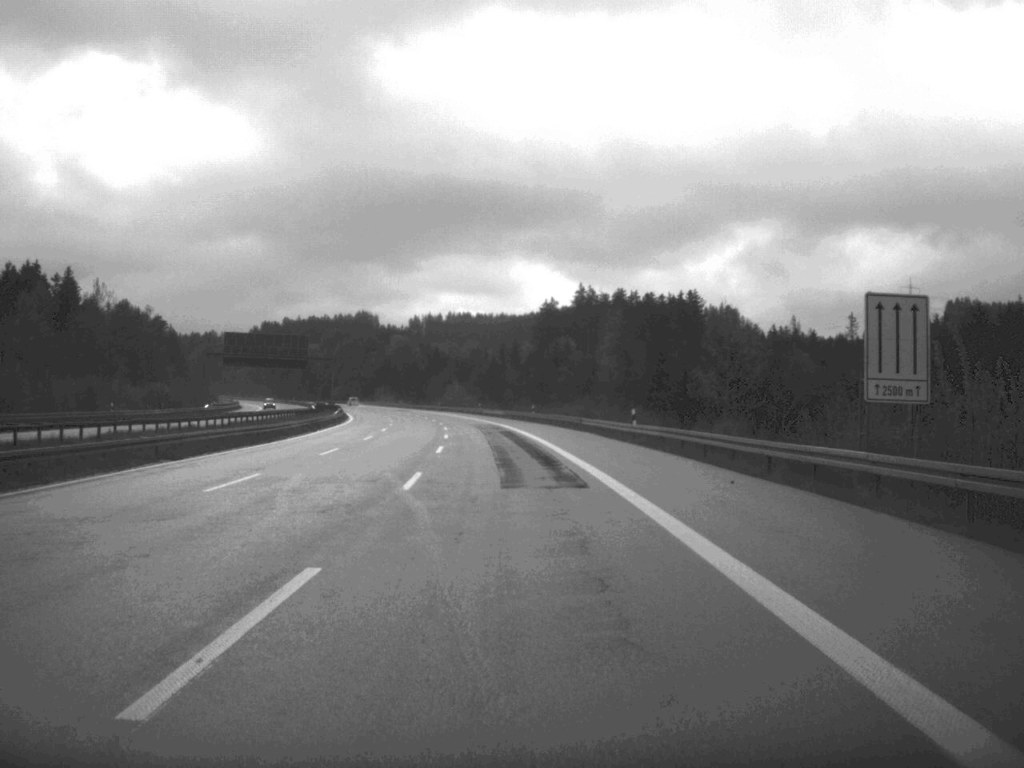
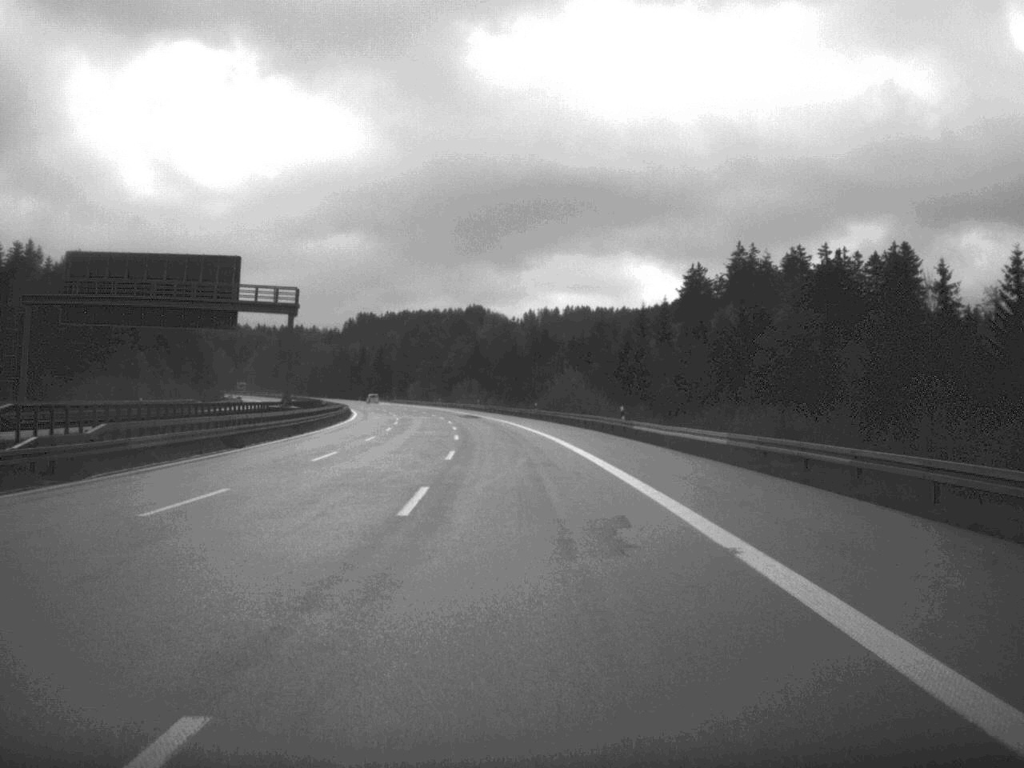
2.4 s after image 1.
(-4.5, +92.0) m; -5°
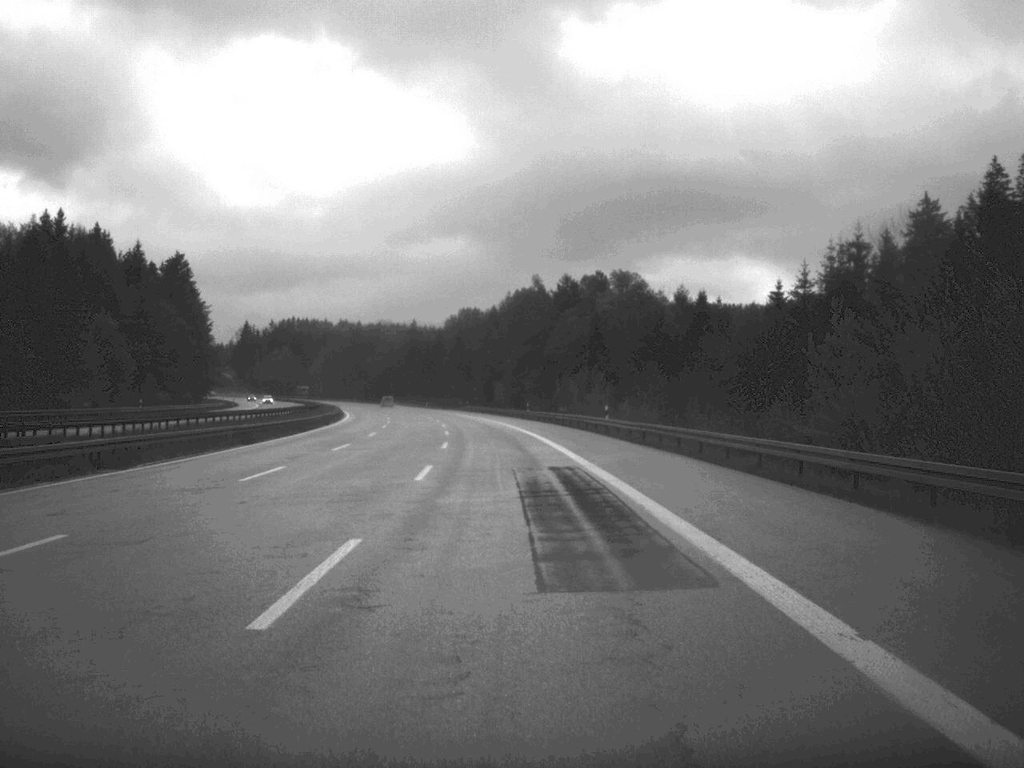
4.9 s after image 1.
(-4.1, +94.9) m; -5°
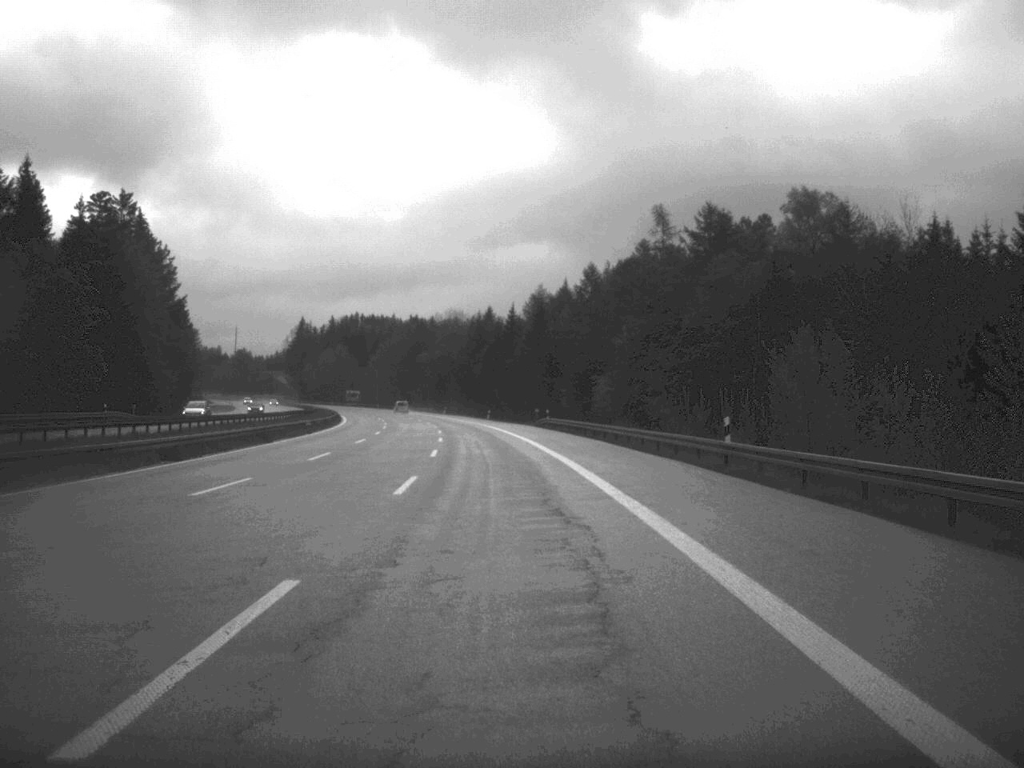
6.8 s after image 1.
(-2.6, +72.3) m; -4°
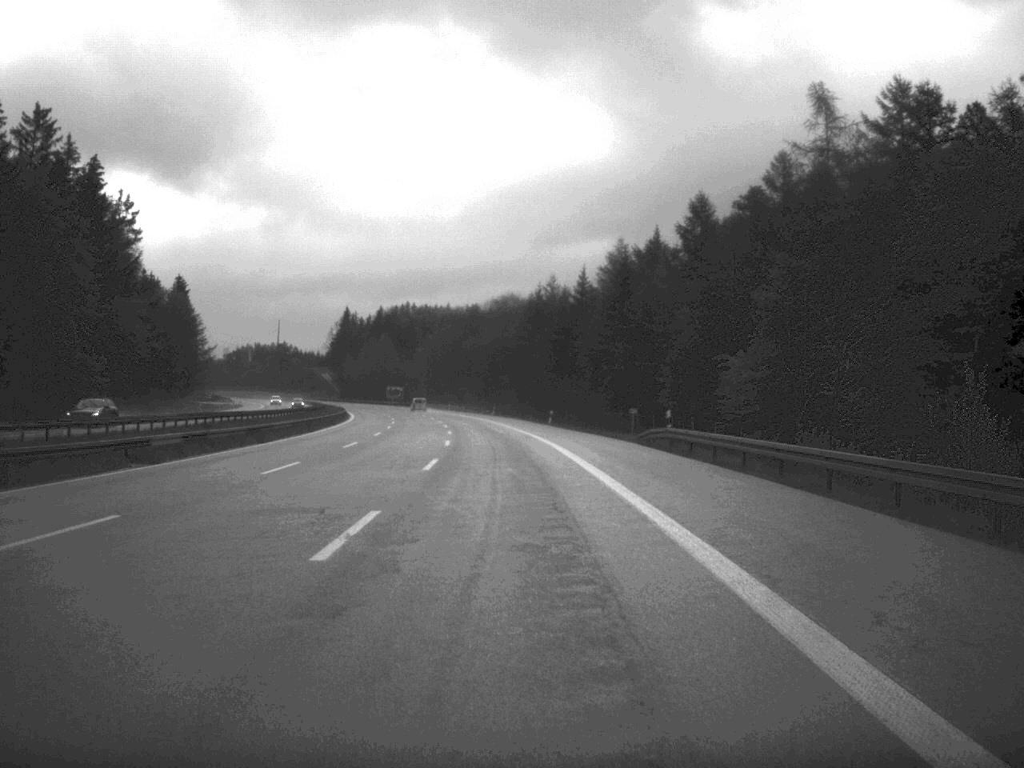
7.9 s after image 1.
(-1.1, +44.6) m; -3°
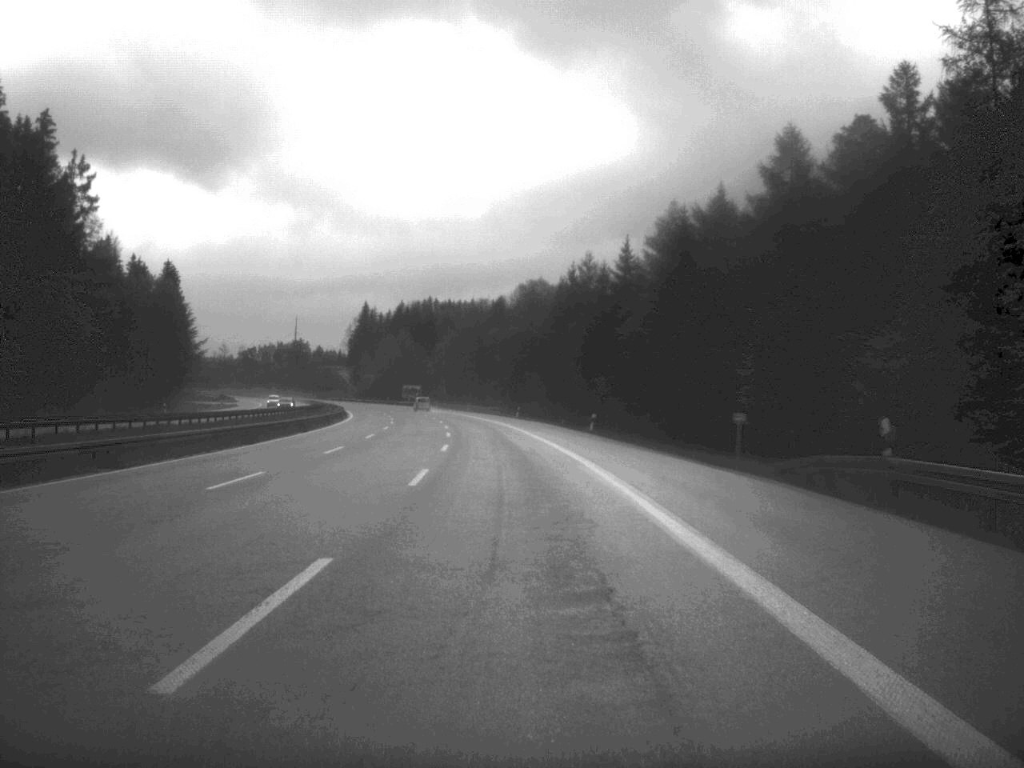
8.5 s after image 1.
(-0.3, +23.3) m; -1°
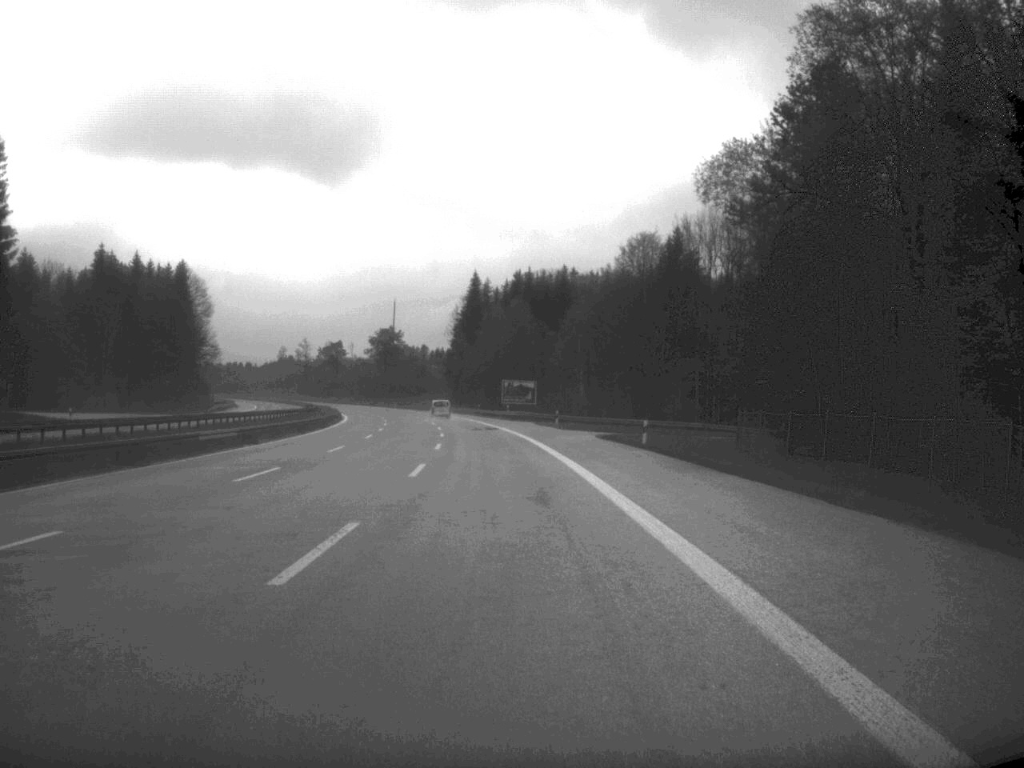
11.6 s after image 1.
(-6.6, +116.2) m; -7°
